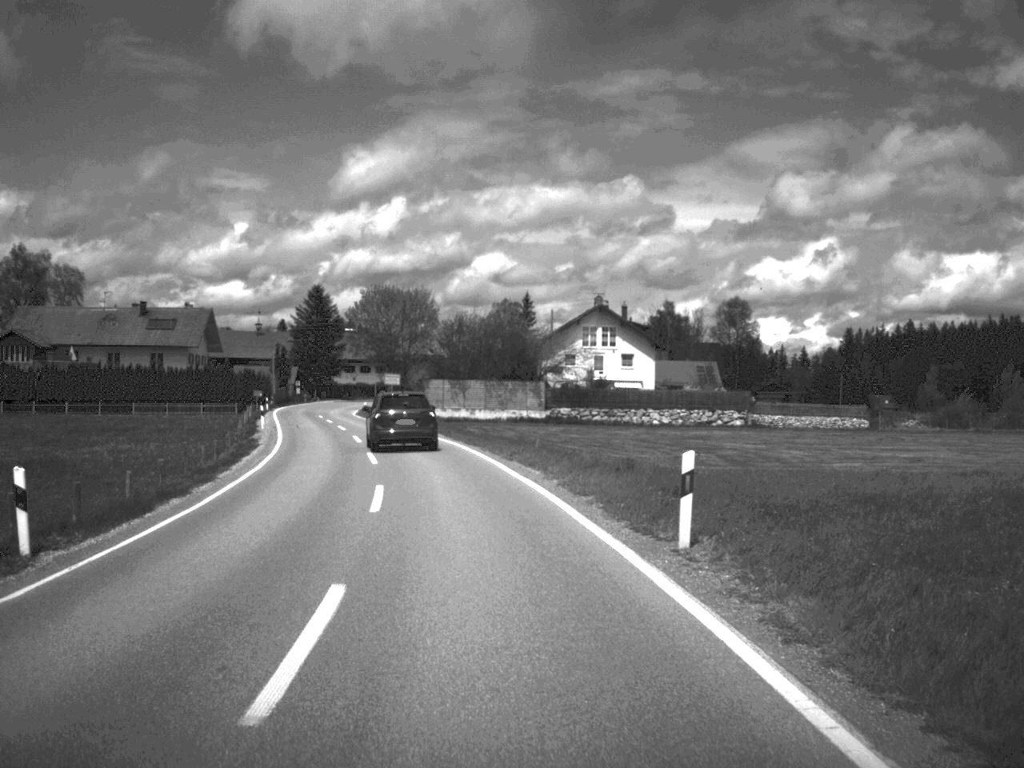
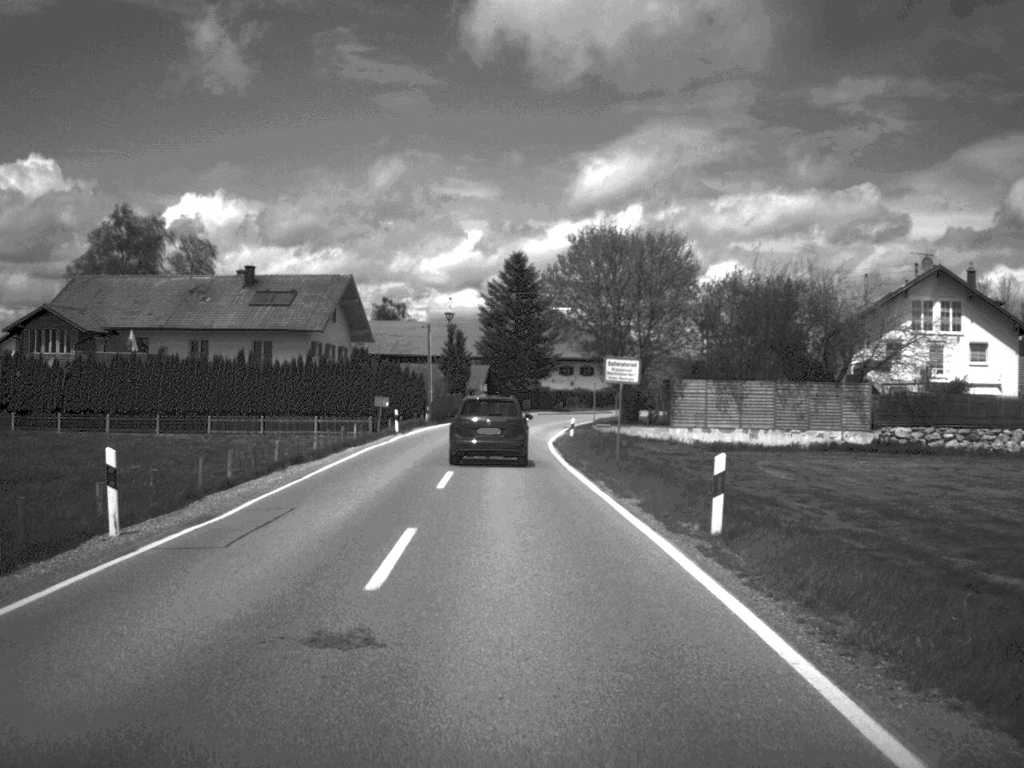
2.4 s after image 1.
(-4.2, +42.4) m; -10°
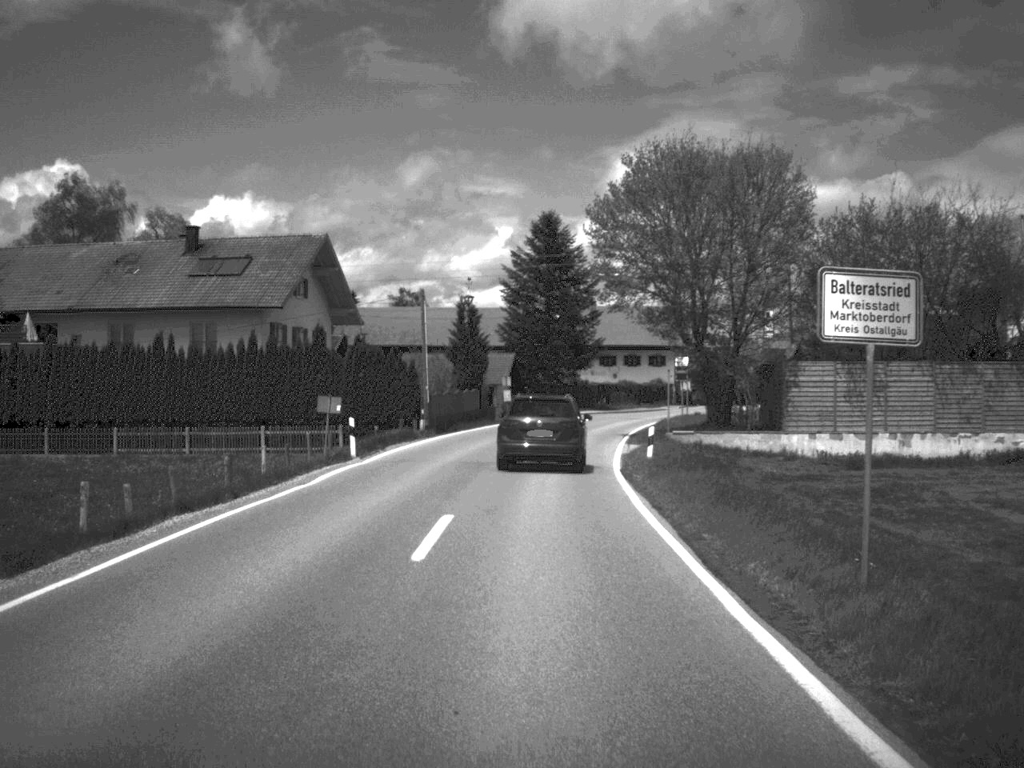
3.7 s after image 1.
(-0.3, +21.9) m; -1°
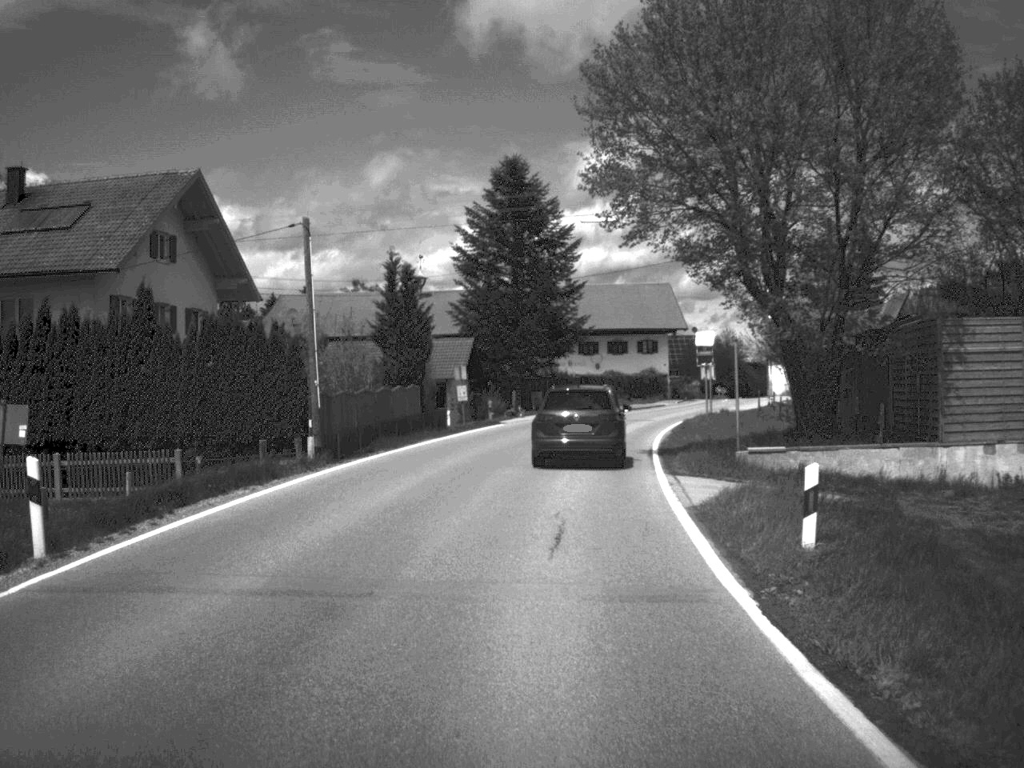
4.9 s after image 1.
(+0.2, +19.6) m; +1°
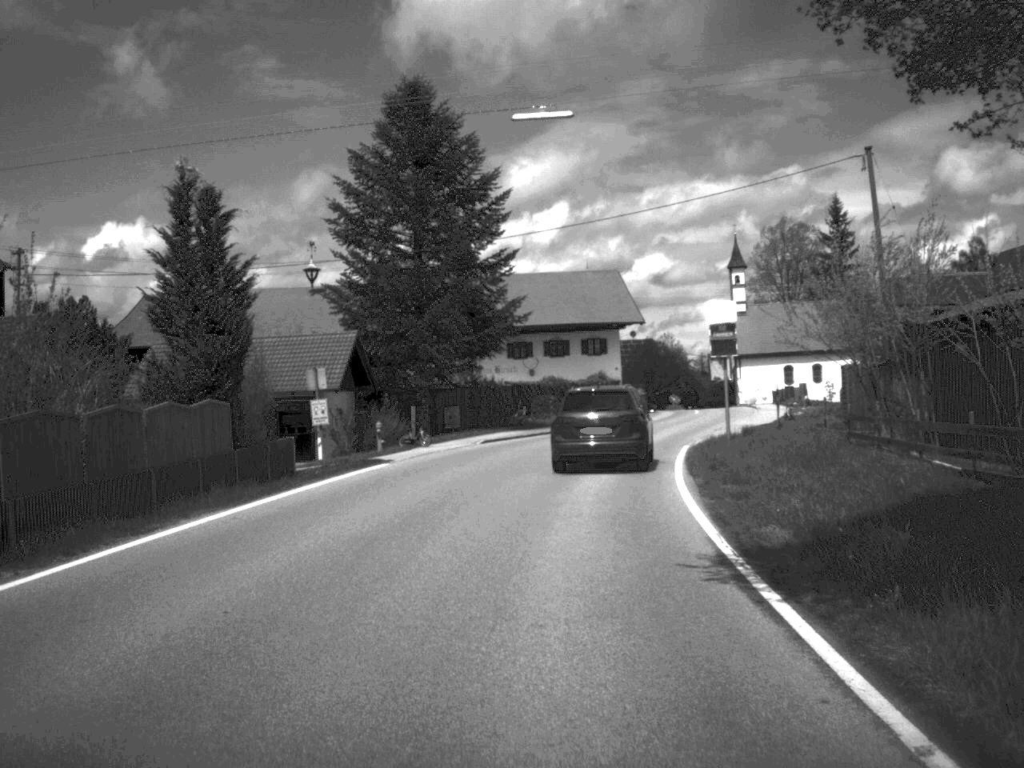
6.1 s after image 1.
(+0.5, +19.9) m; +3°
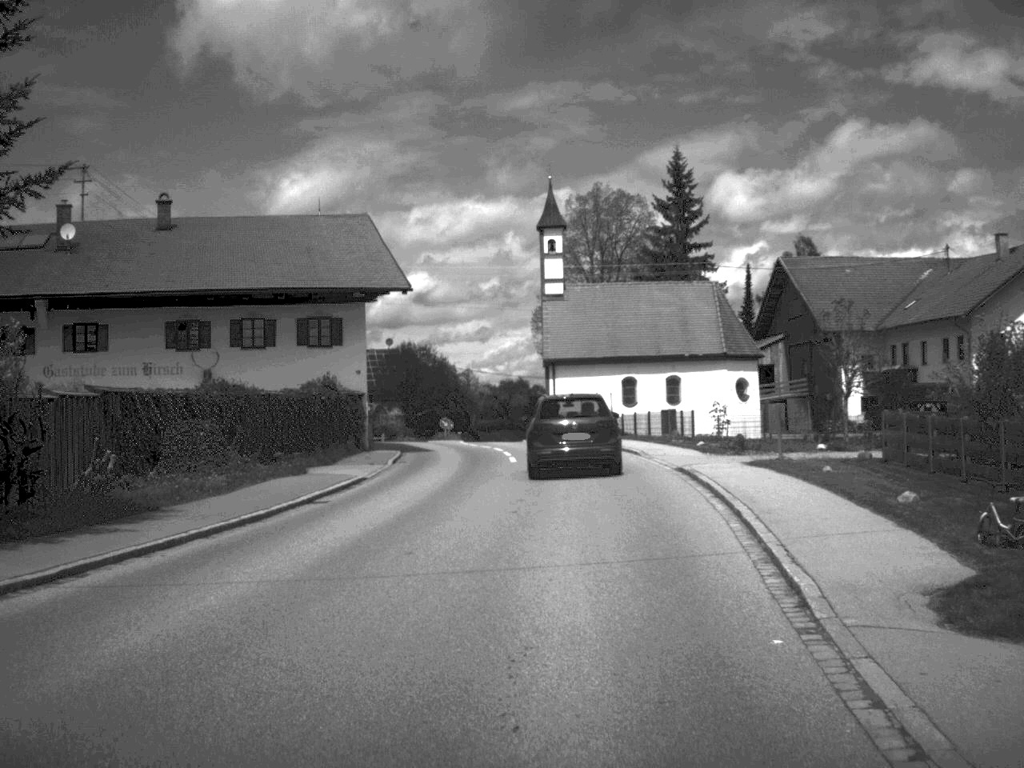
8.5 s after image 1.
(+2.6, +33.8) m; +11°
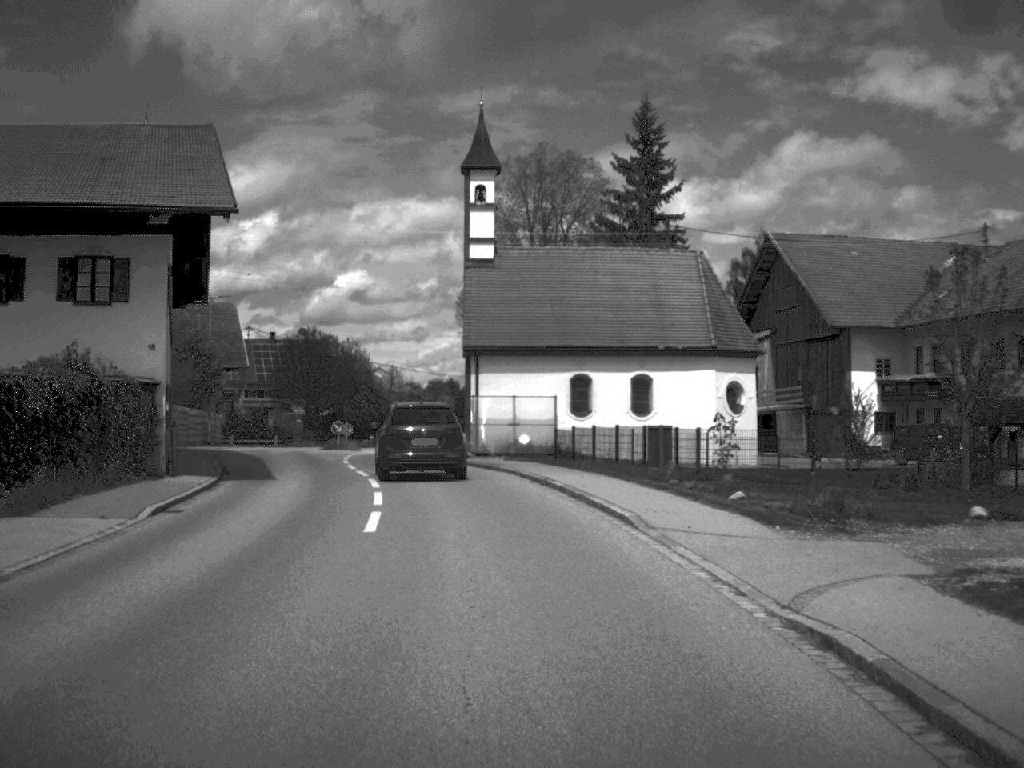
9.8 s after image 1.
(+0.6, +17.0) m; +3°
